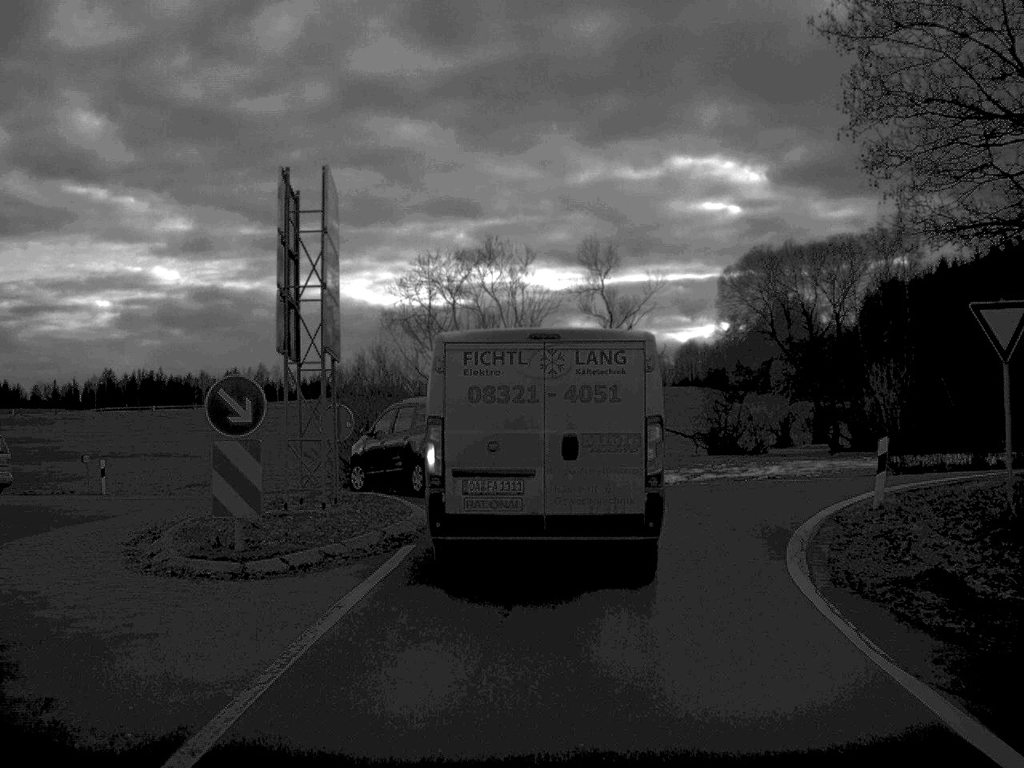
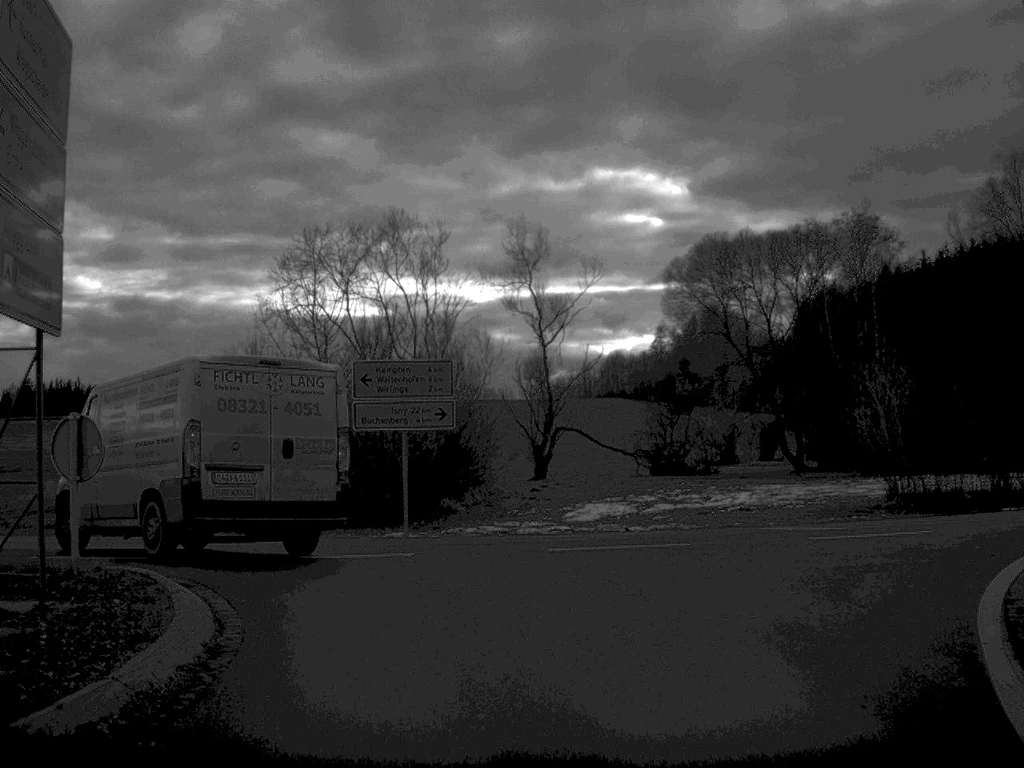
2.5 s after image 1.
(+0.3, +8.8) m; +3°
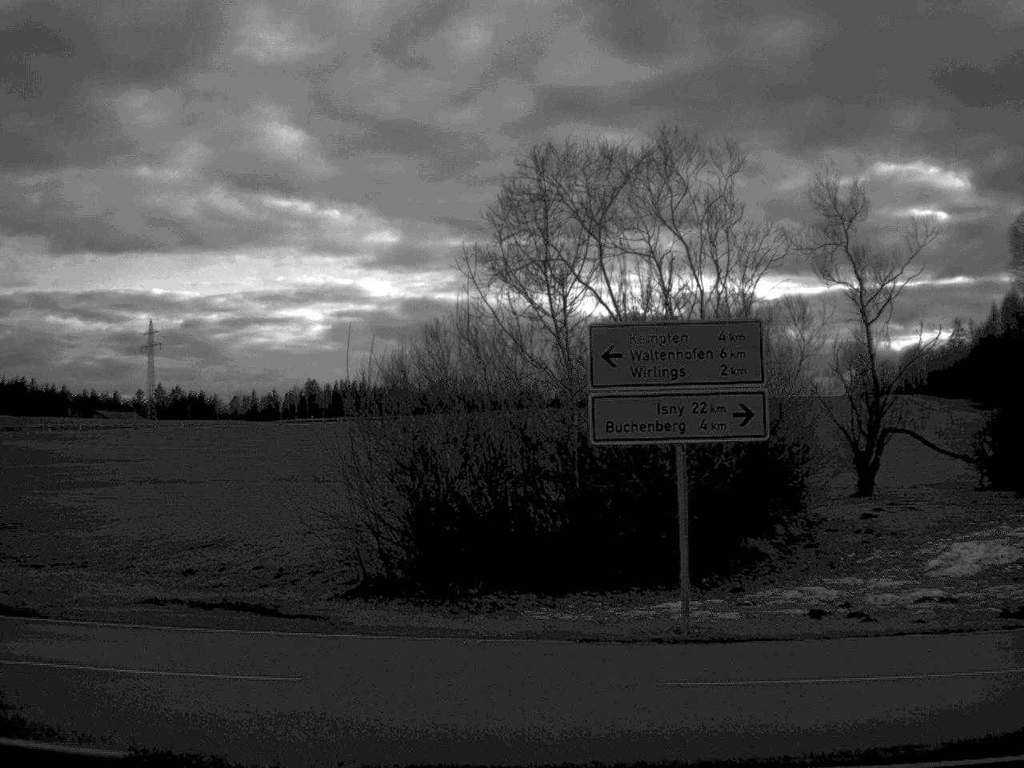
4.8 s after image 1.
(-0.5, +11.2) m; -14°
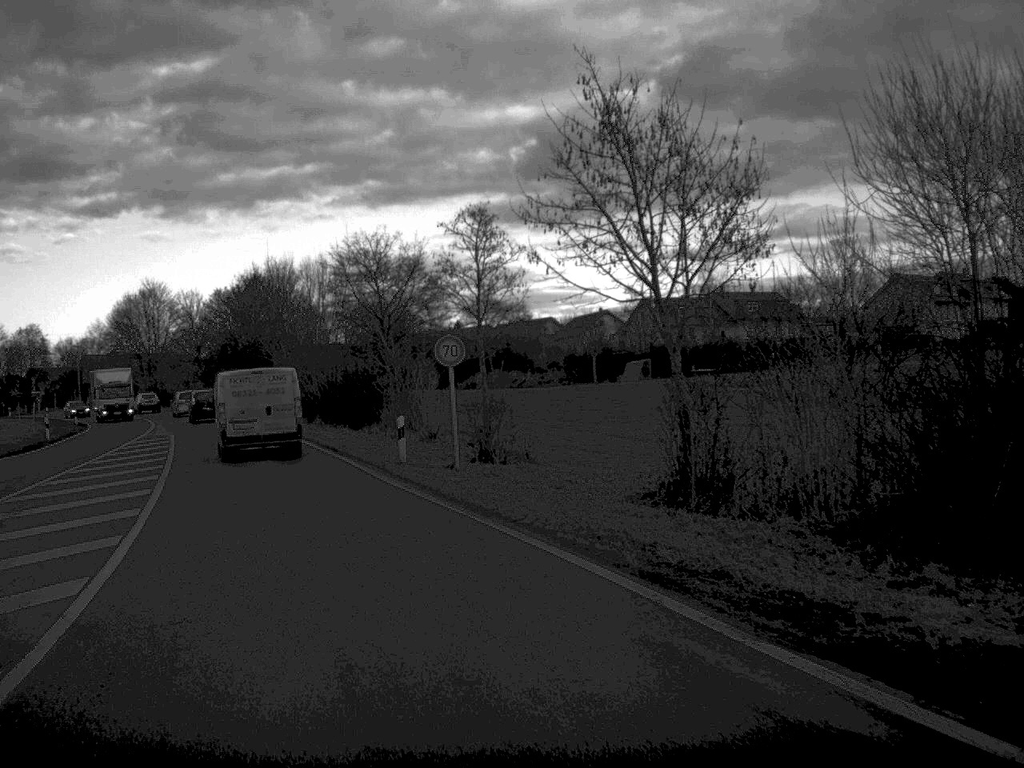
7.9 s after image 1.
(-11.3, +14.0) m; -66°
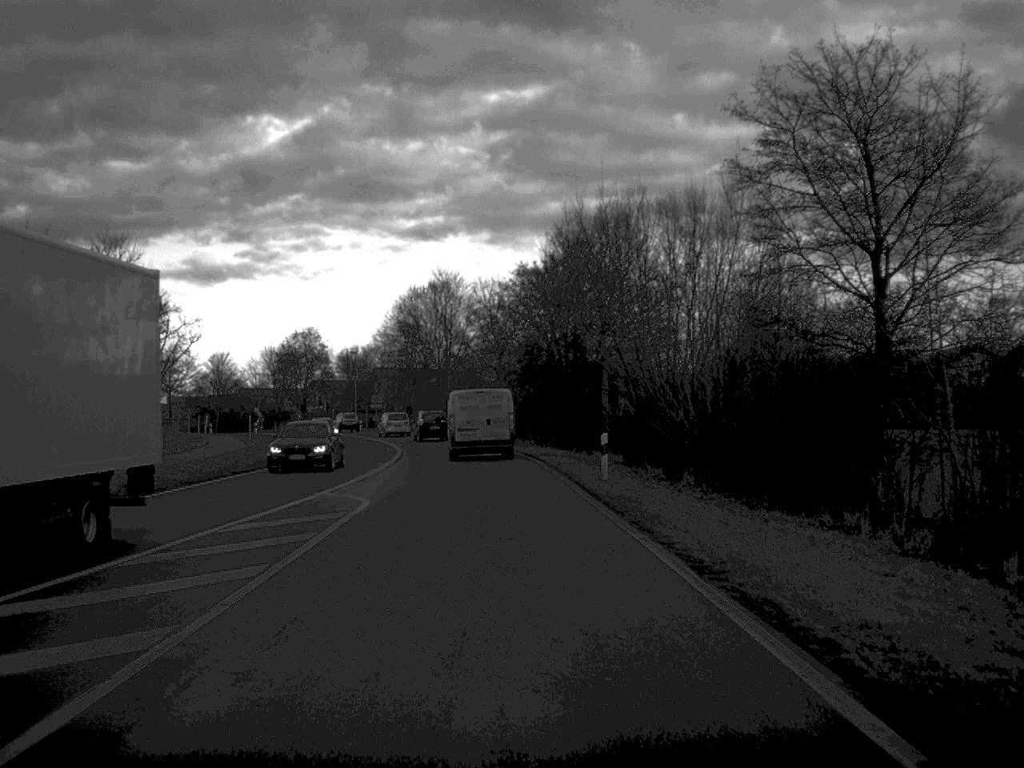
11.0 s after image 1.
(-5.4, +29.0) m; -14°
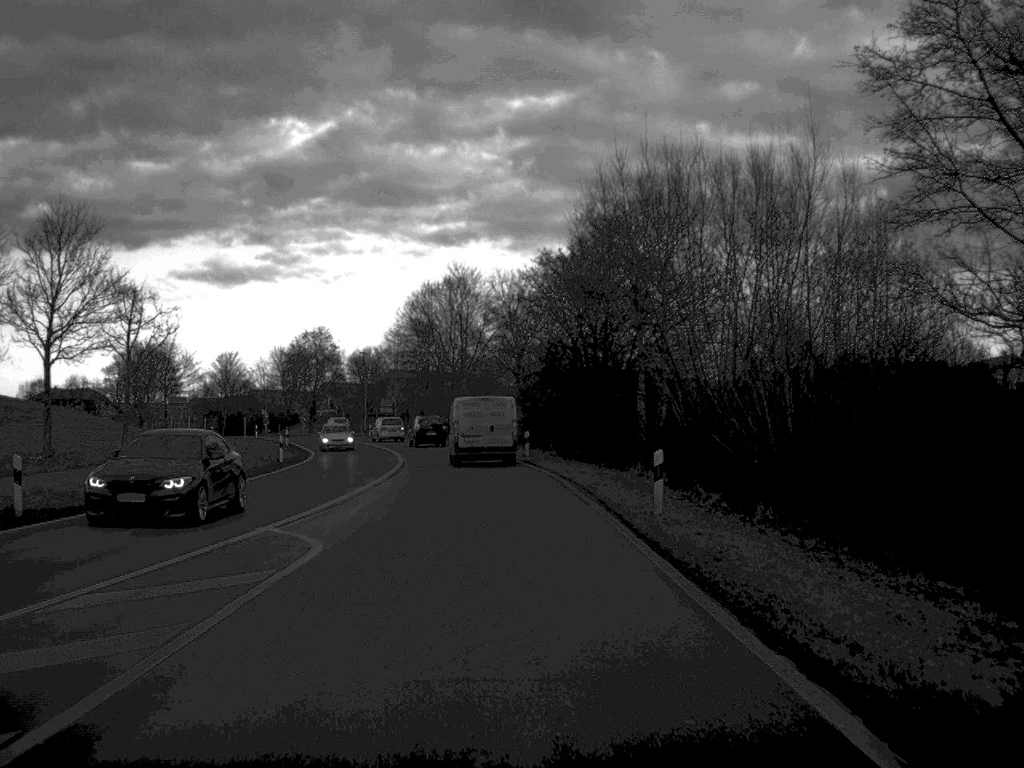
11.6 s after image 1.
(-0.1, +7.3) m; -1°
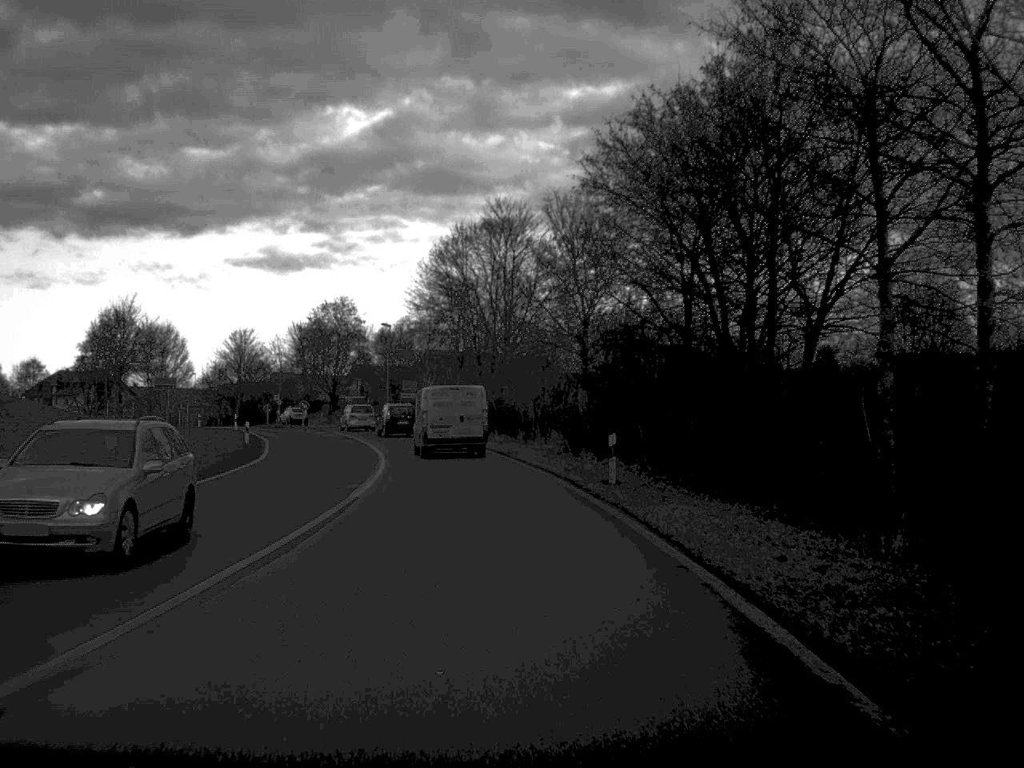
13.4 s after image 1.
(-0.5, +24.4) m; -3°
